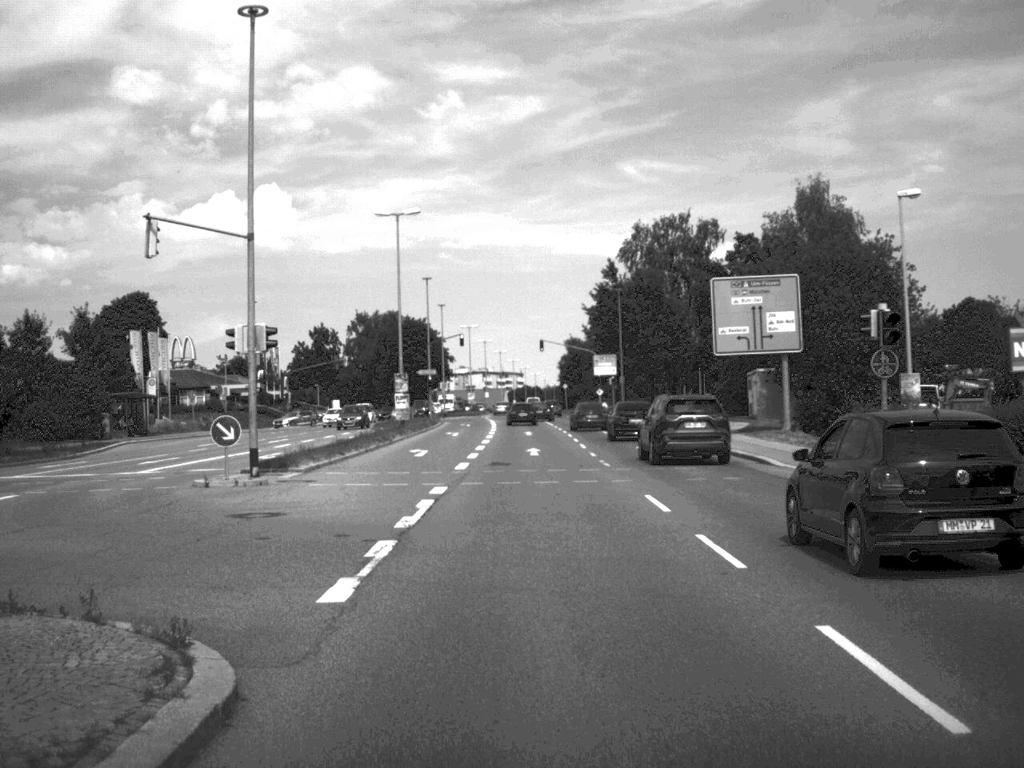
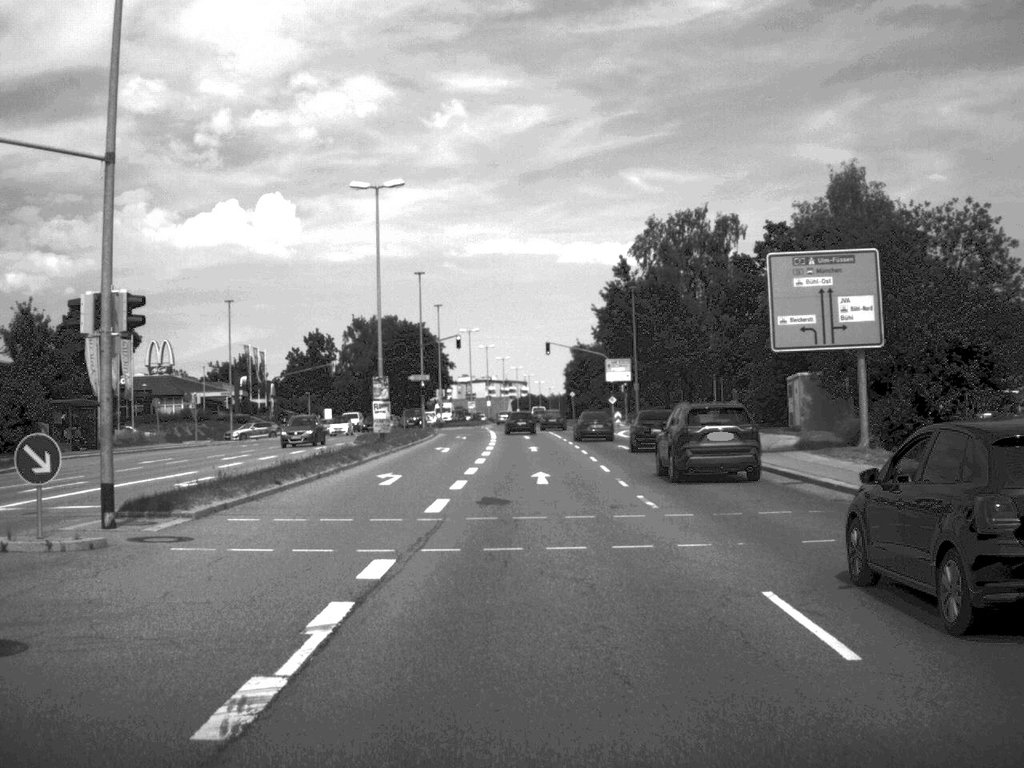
(0.0, +9.8) m; 0°
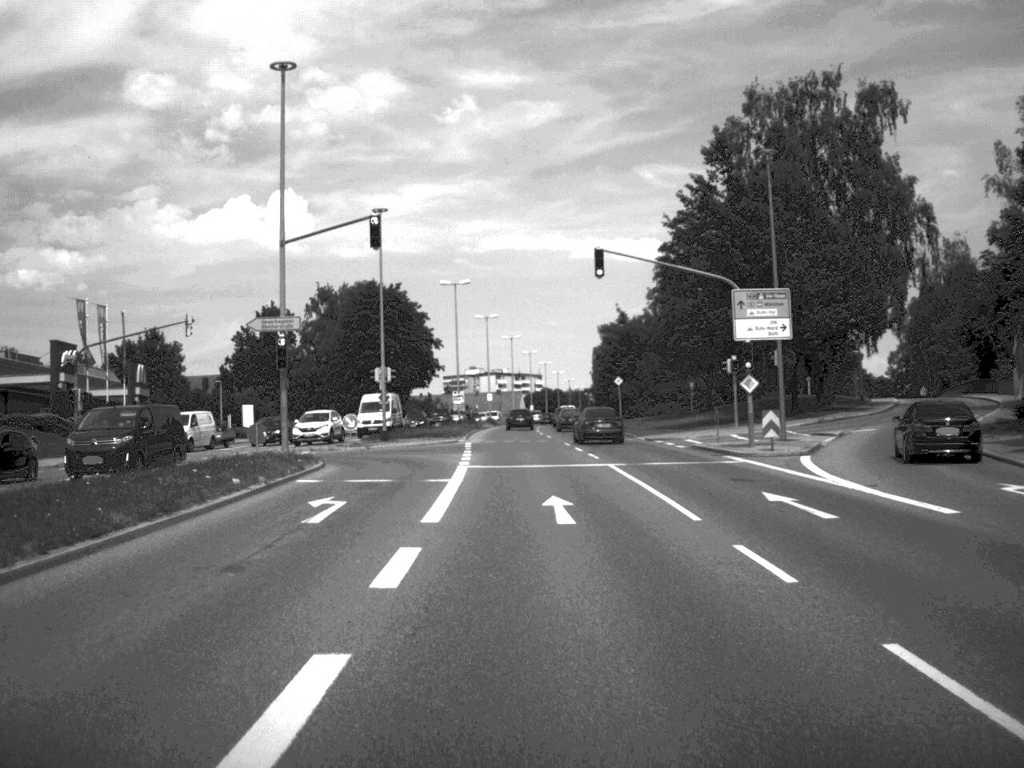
(-0.3, +50.0) m; -1°
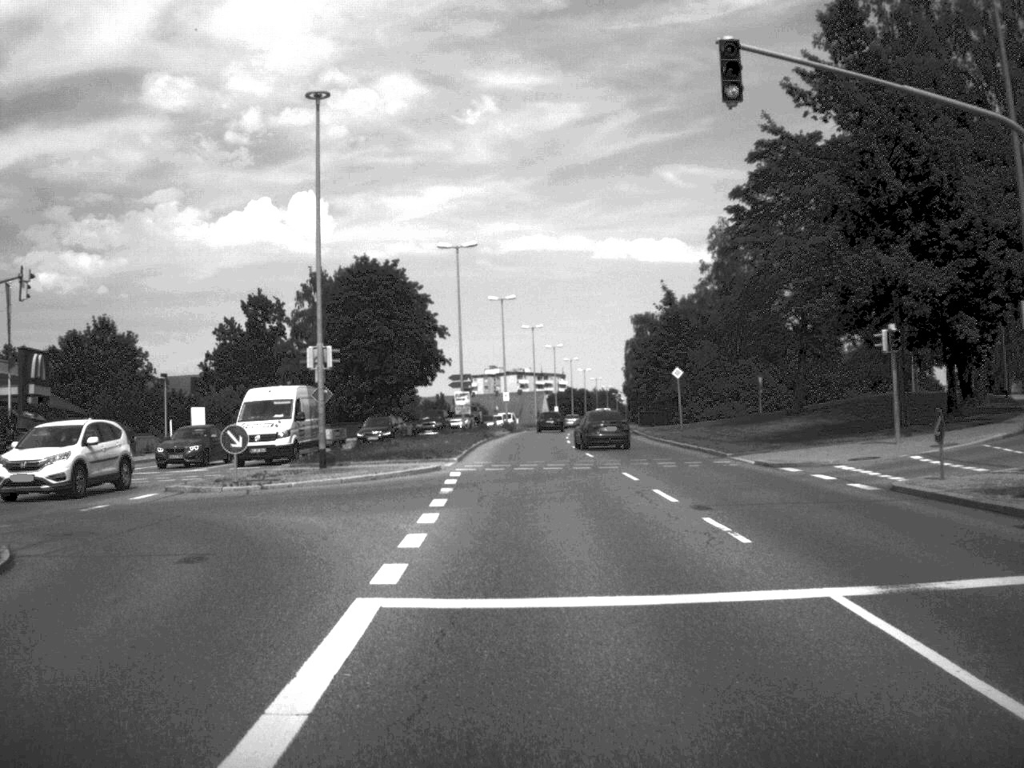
(-0.1, +21.8) m; -1°
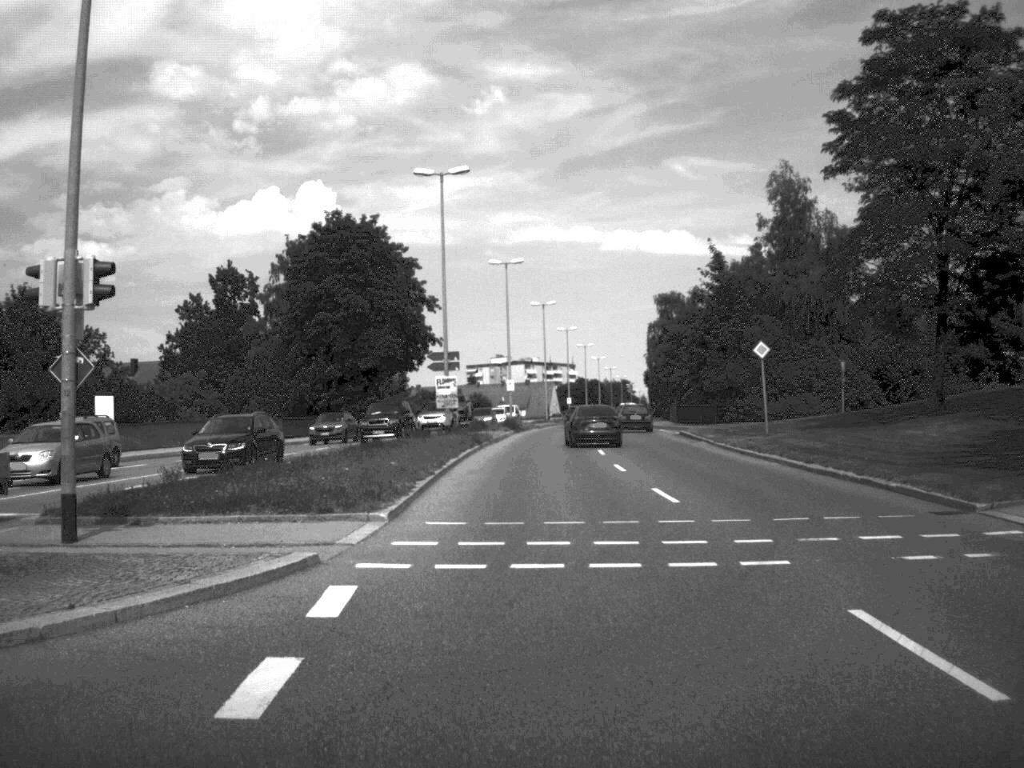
(-0.1, +19.6) m; 0°
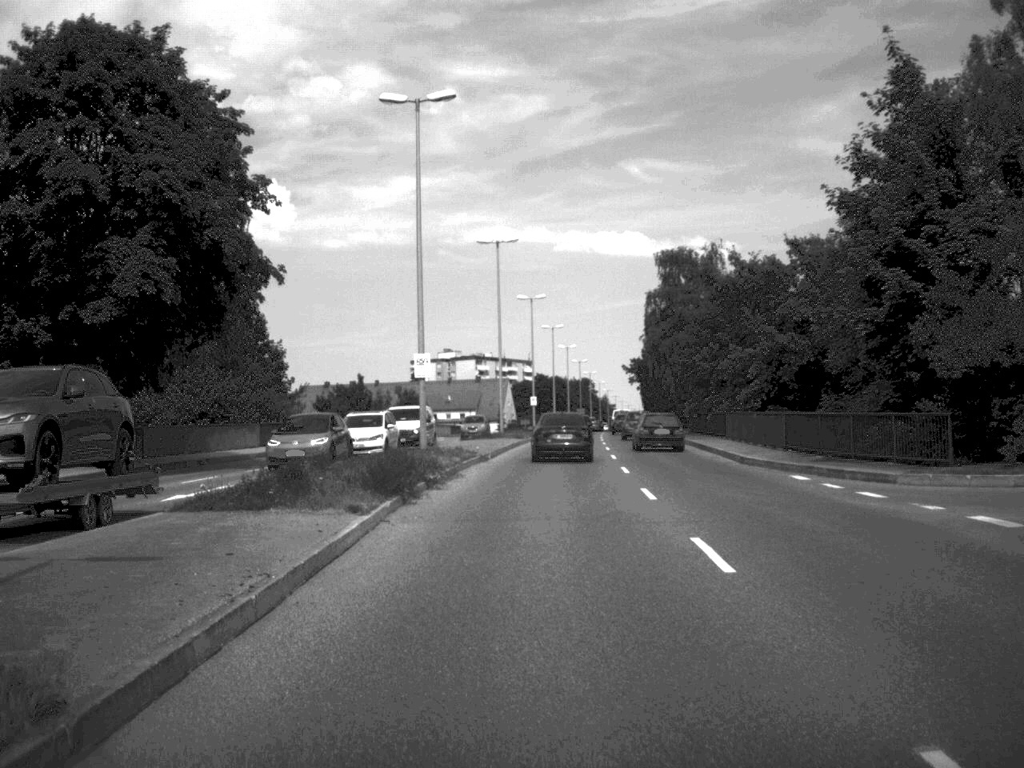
(+0.6, +42.7) m; +2°
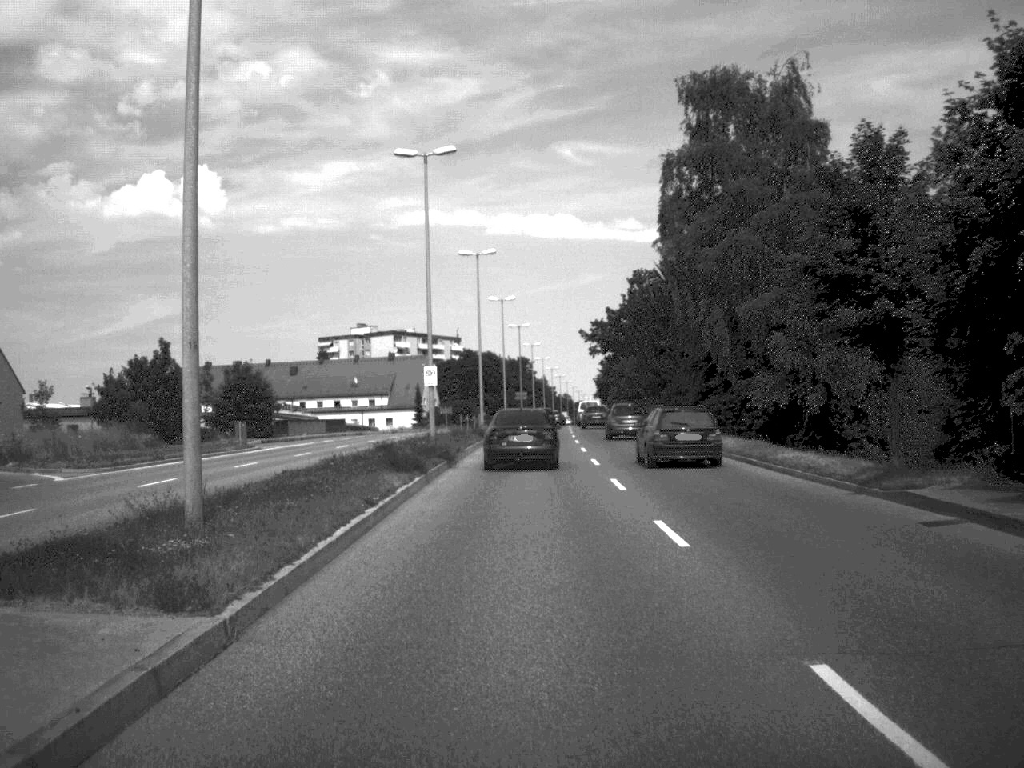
(+1.4, +51.2) m; +3°
